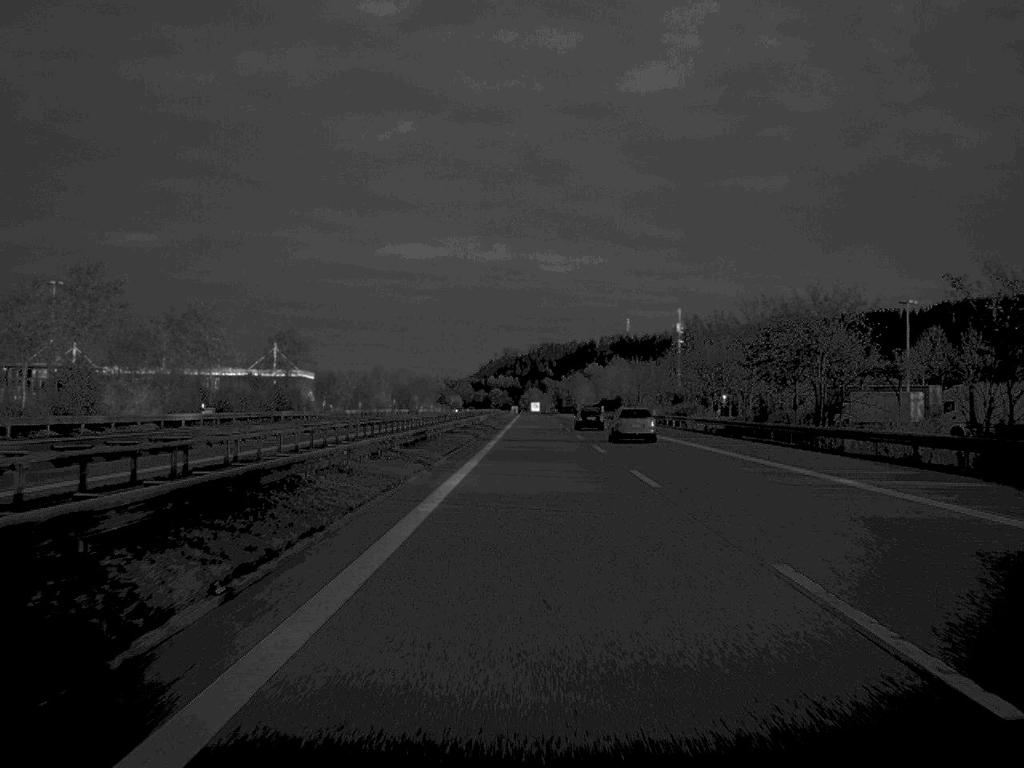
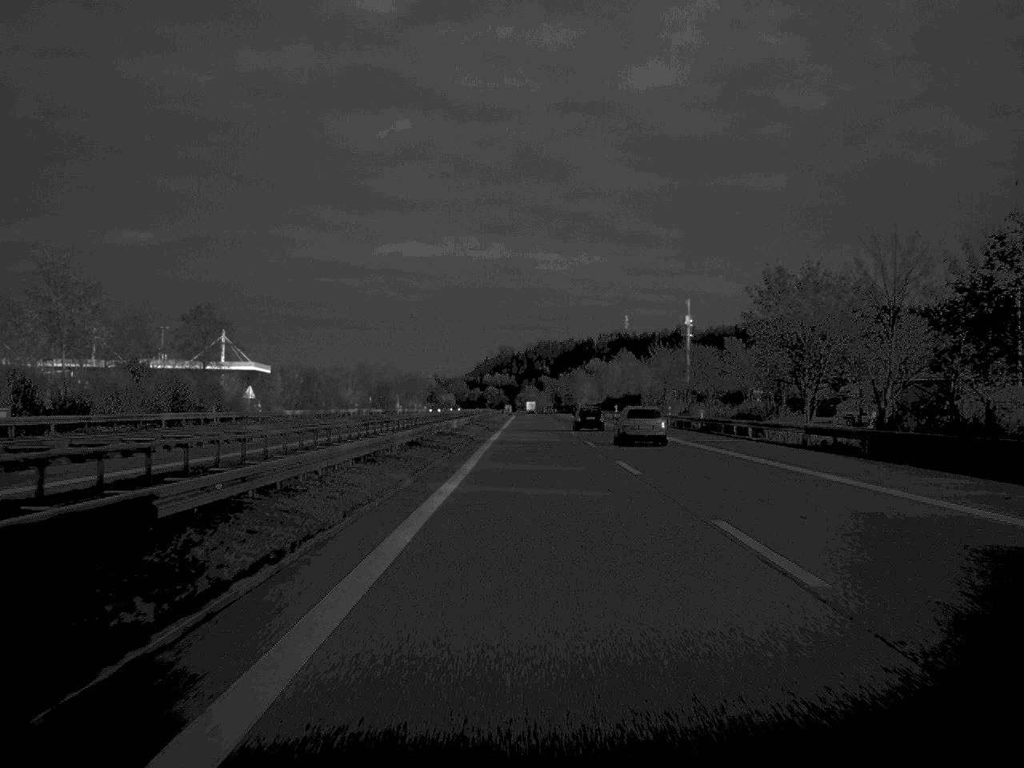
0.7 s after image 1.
(0.0, +31.5) m; 0°
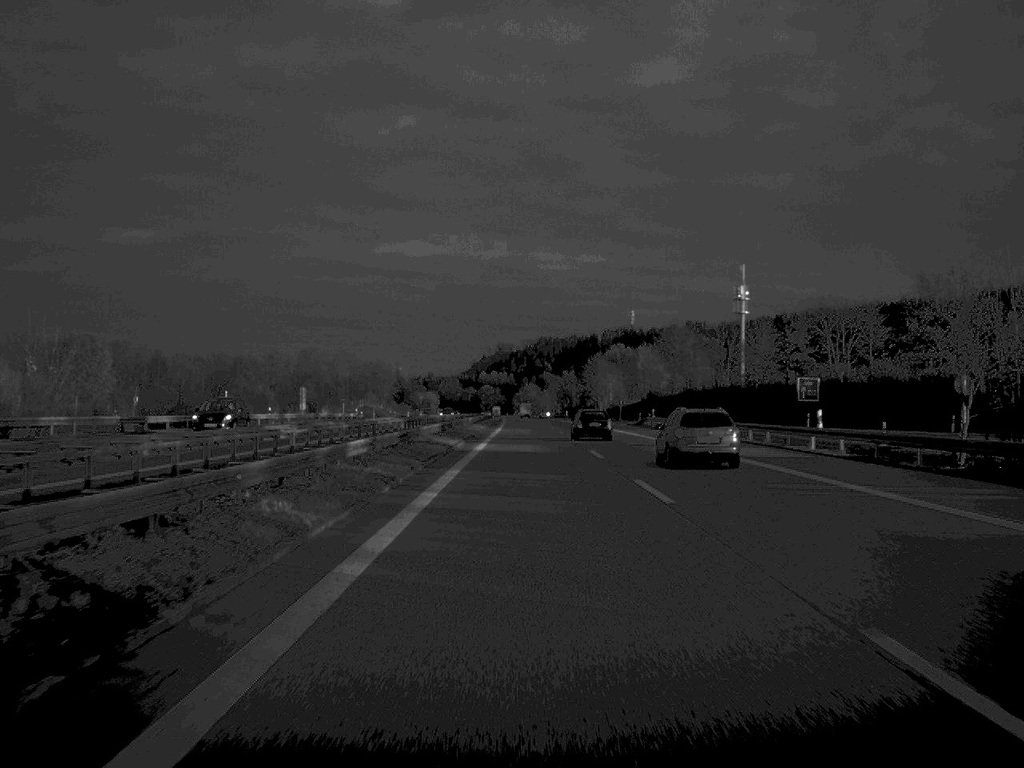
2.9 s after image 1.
(+0.1, +97.7) m; 0°
